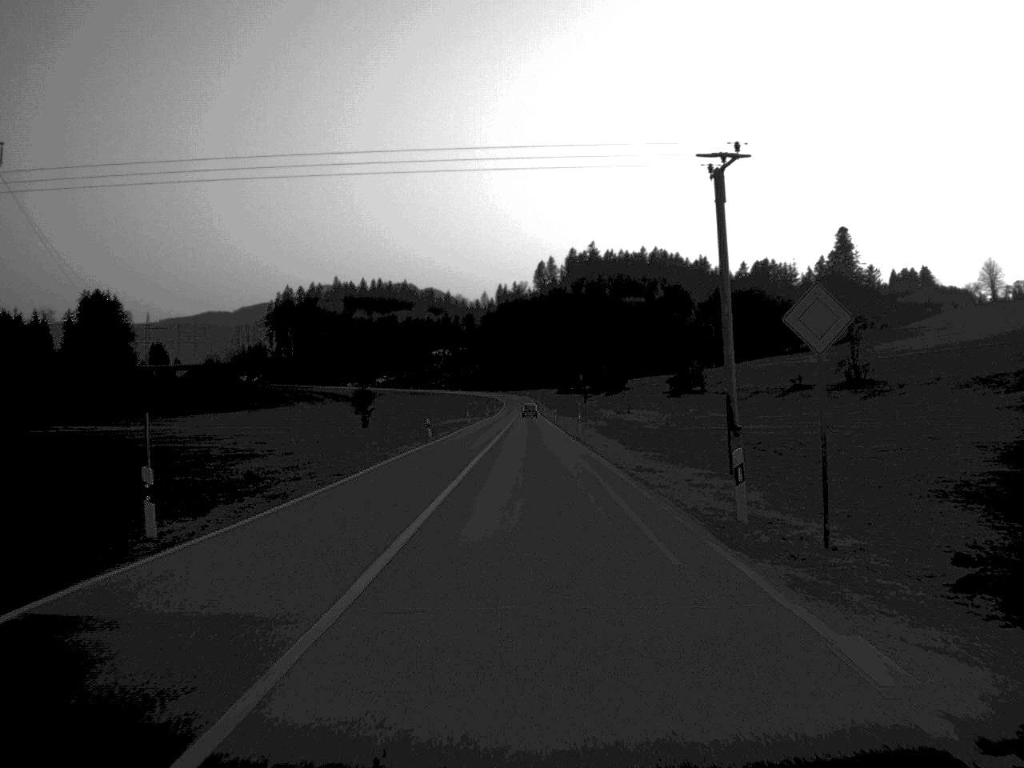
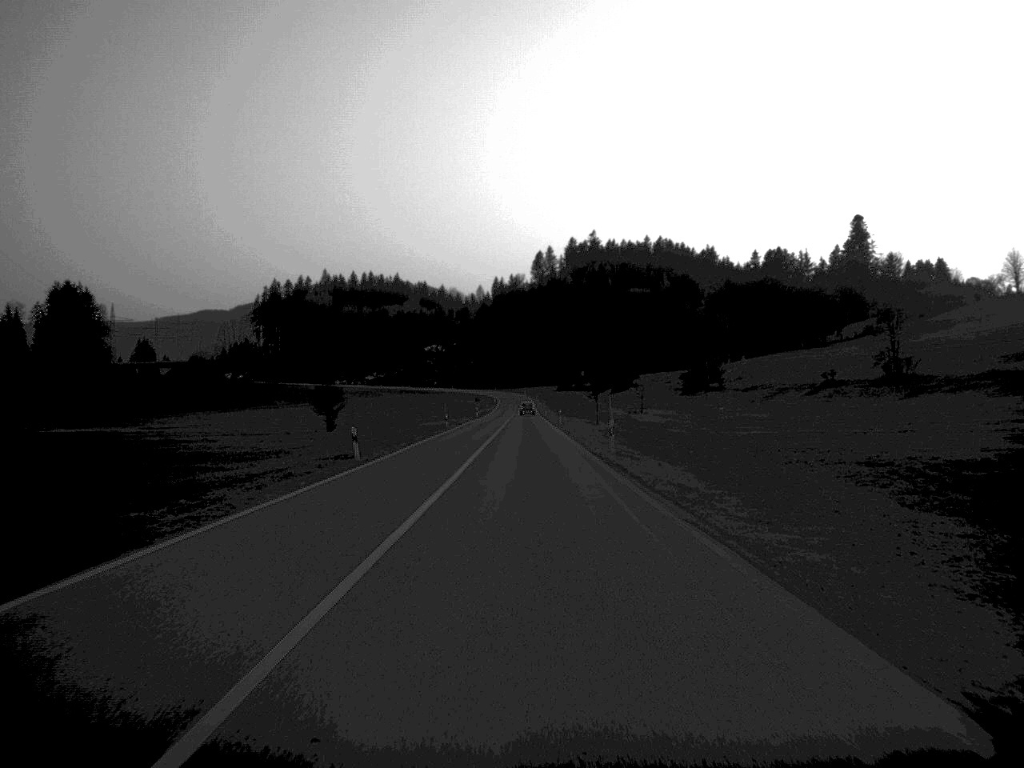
(+0.1, +27.3) m; 0°
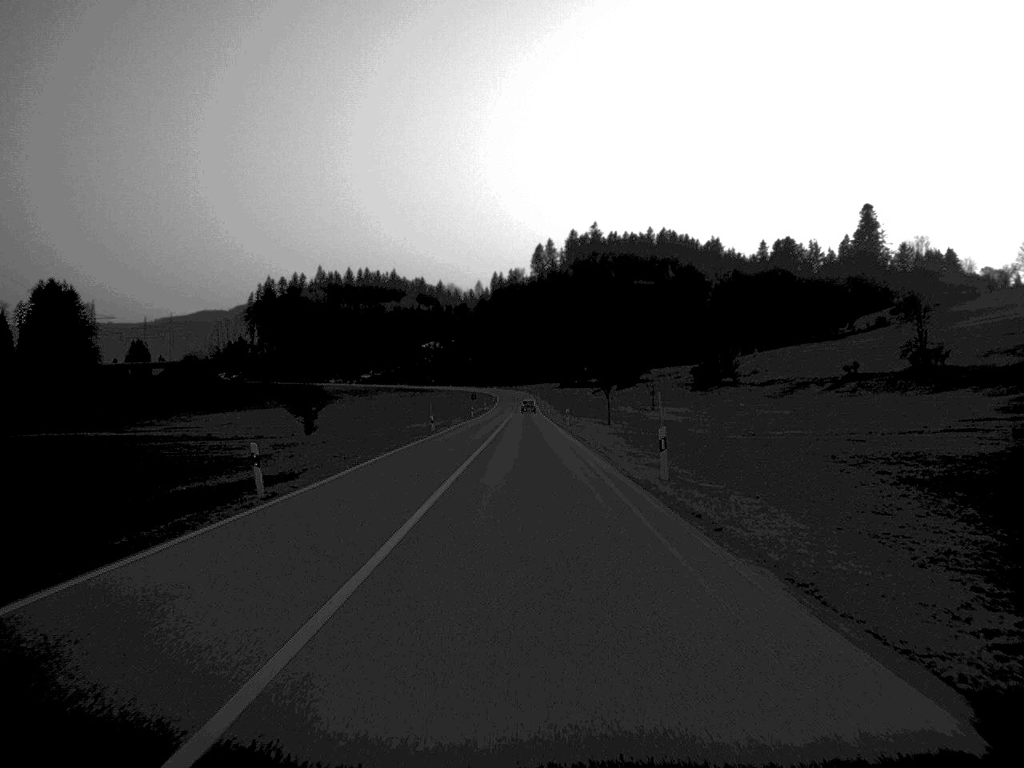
(0.0, +14.4) m; 0°
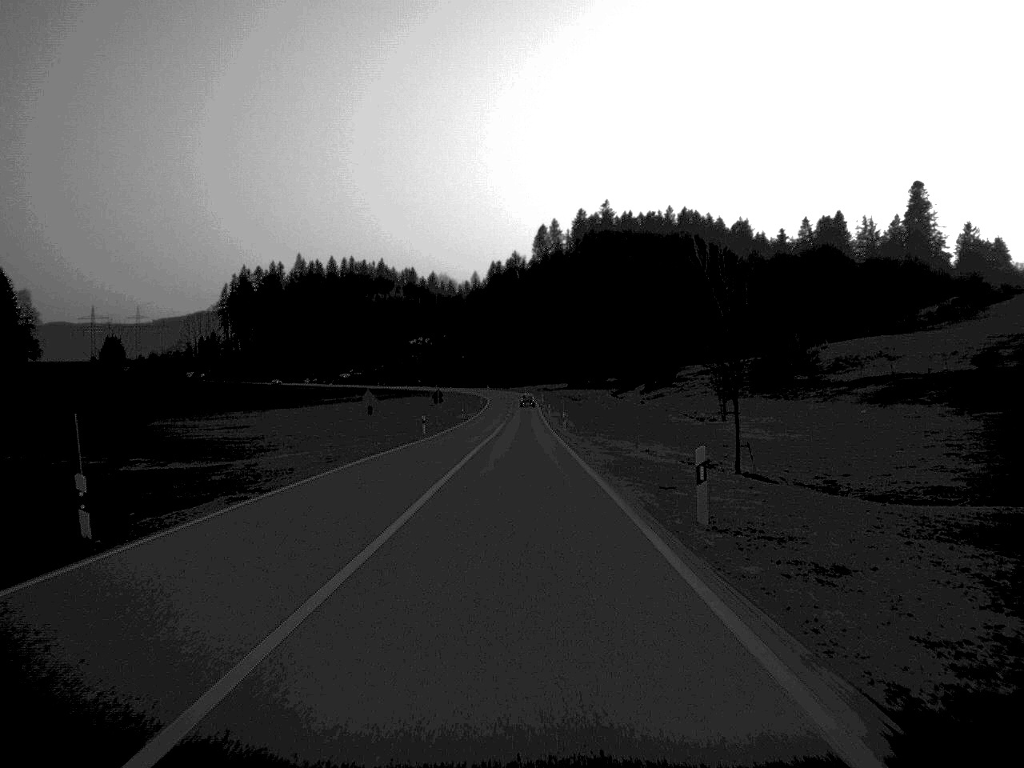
(+0.2, +58.6) m; 0°
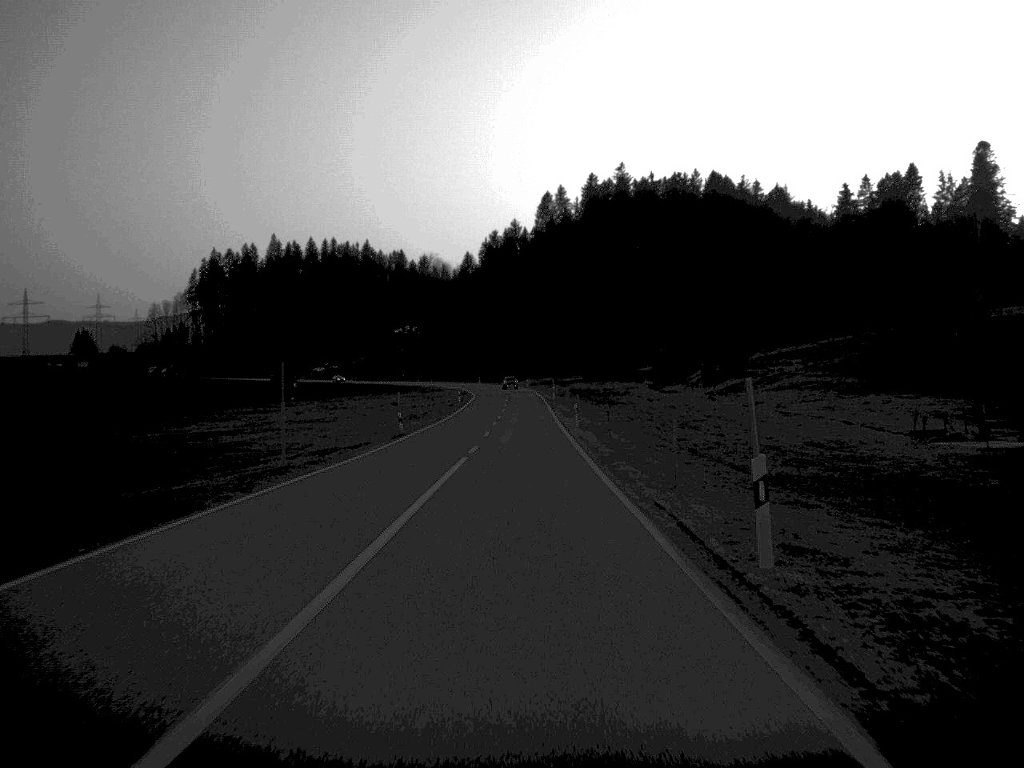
(0.0, +58.7) m; 0°
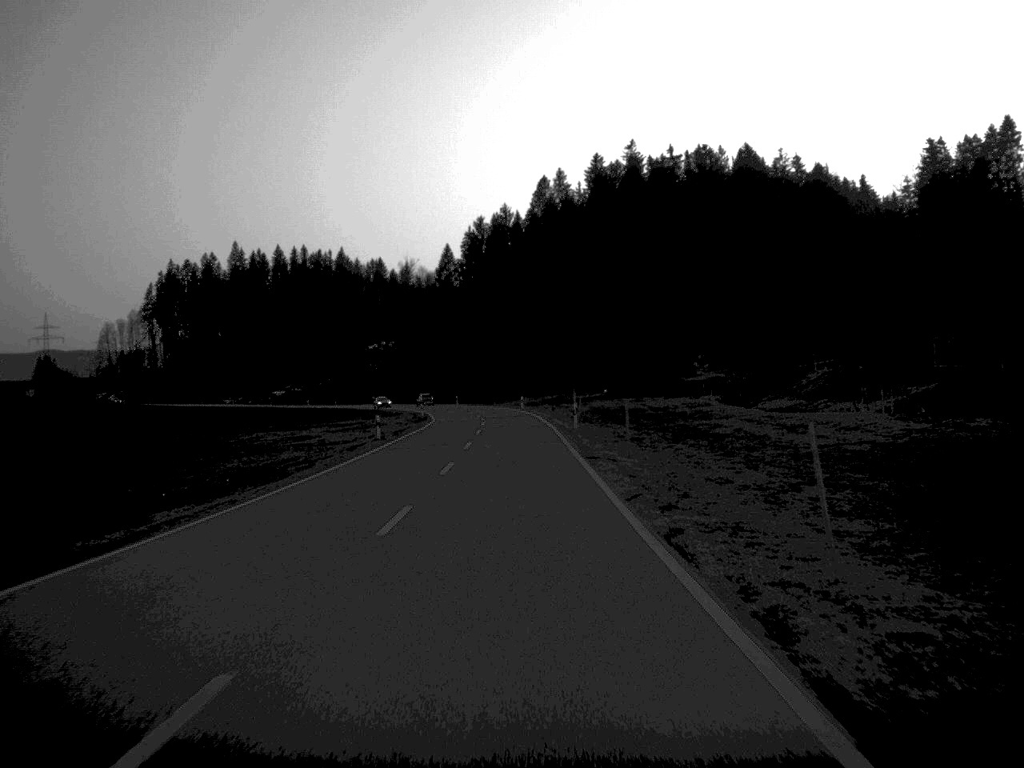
(+0.2, +56.2) m; 0°
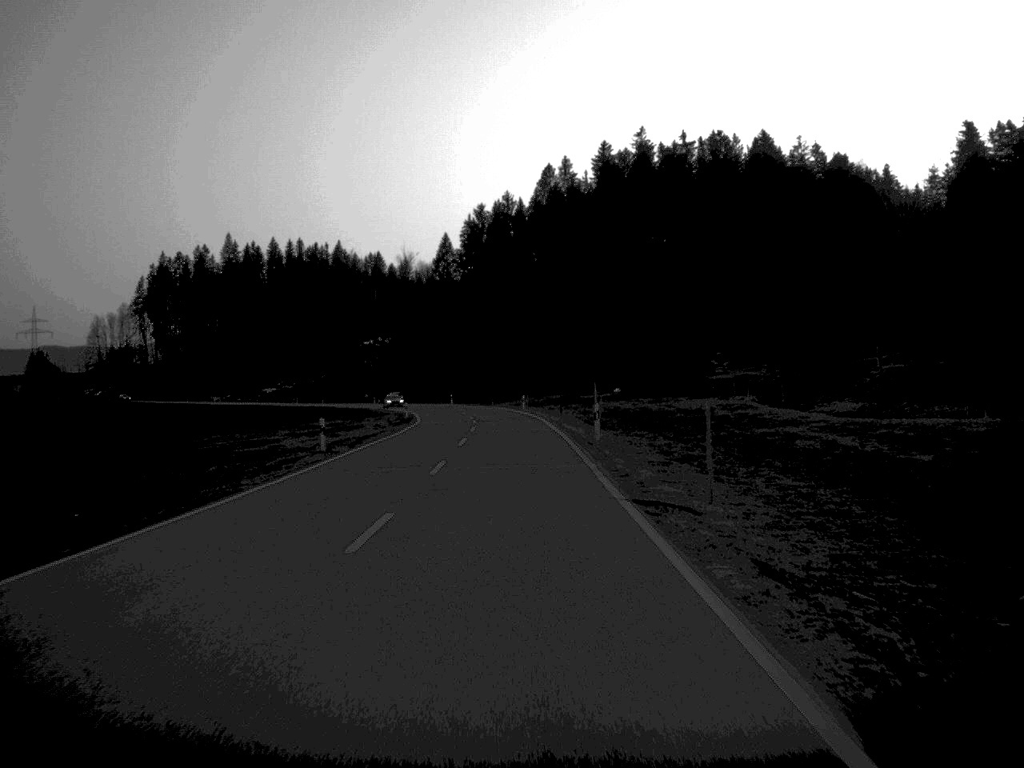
(0.0, +14.5) m; 0°
